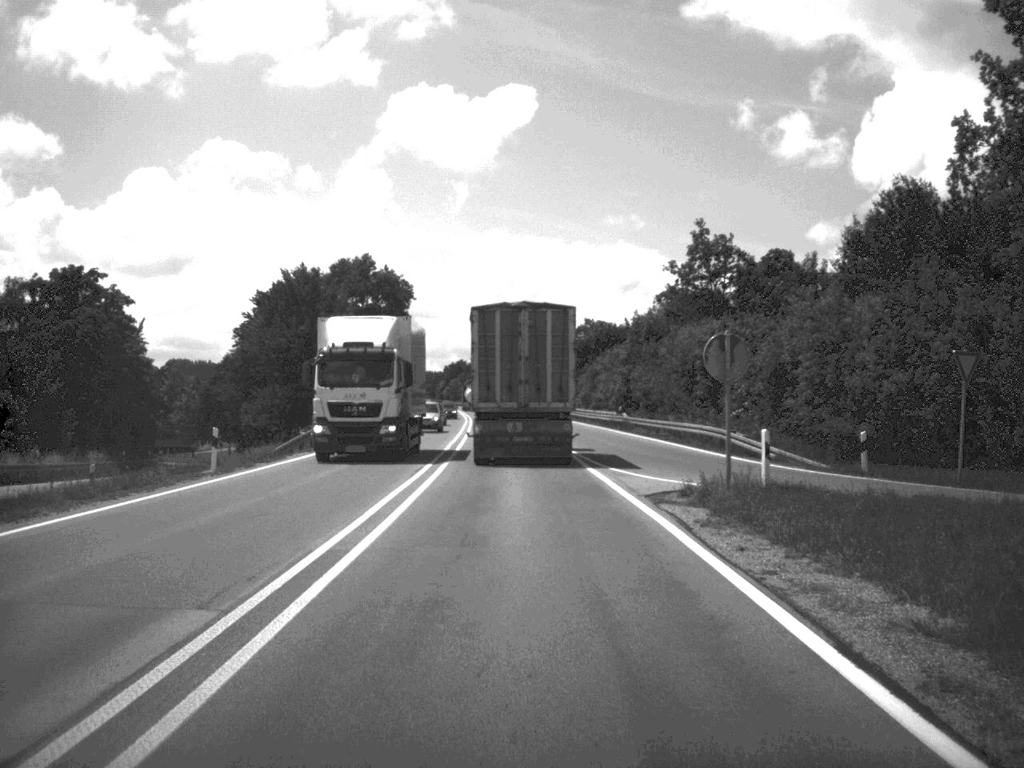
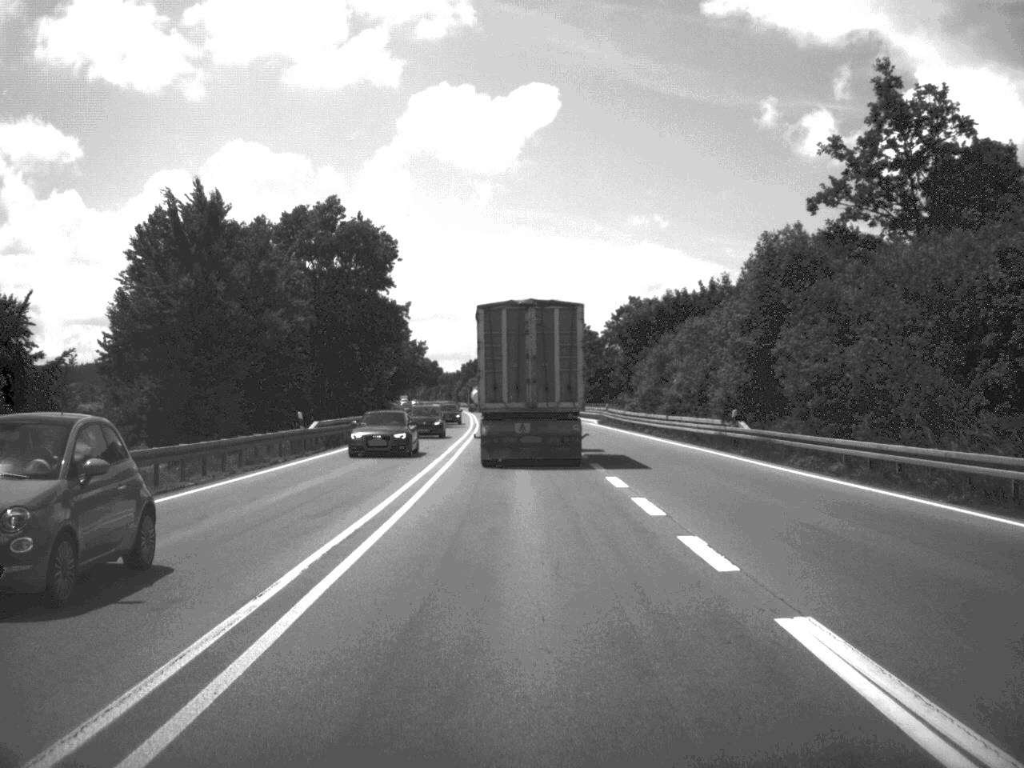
(-0.4, +33.7) m; -1°
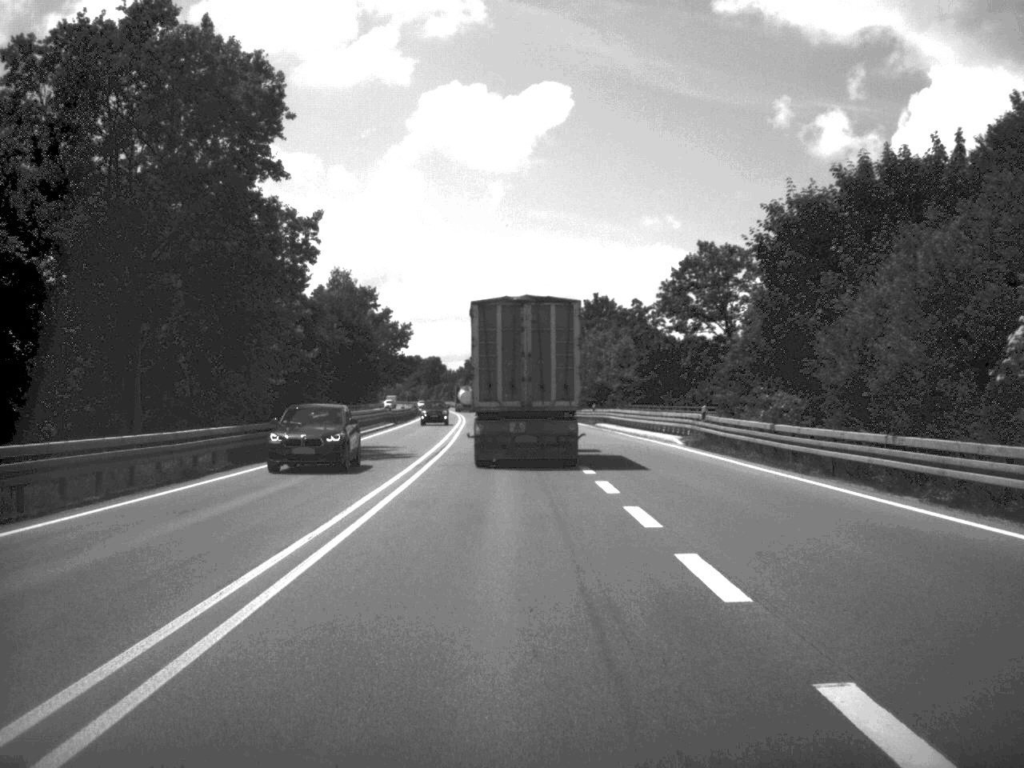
(-0.2, +43.2) m; -1°
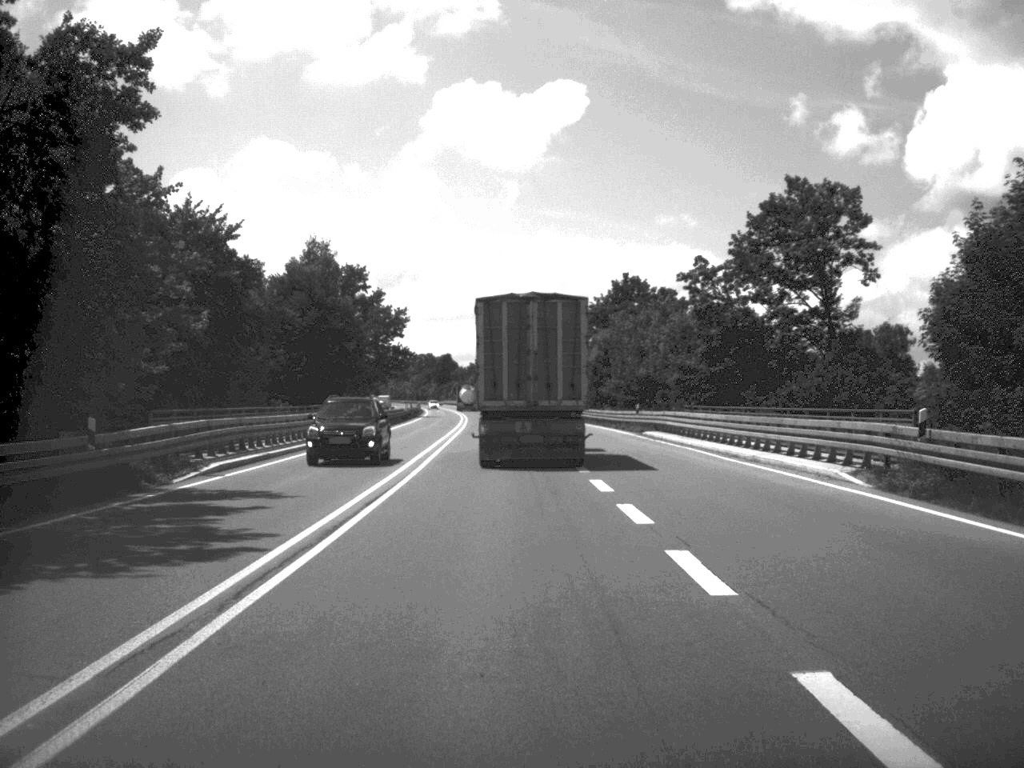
(-0.2, +23.3) m; -1°
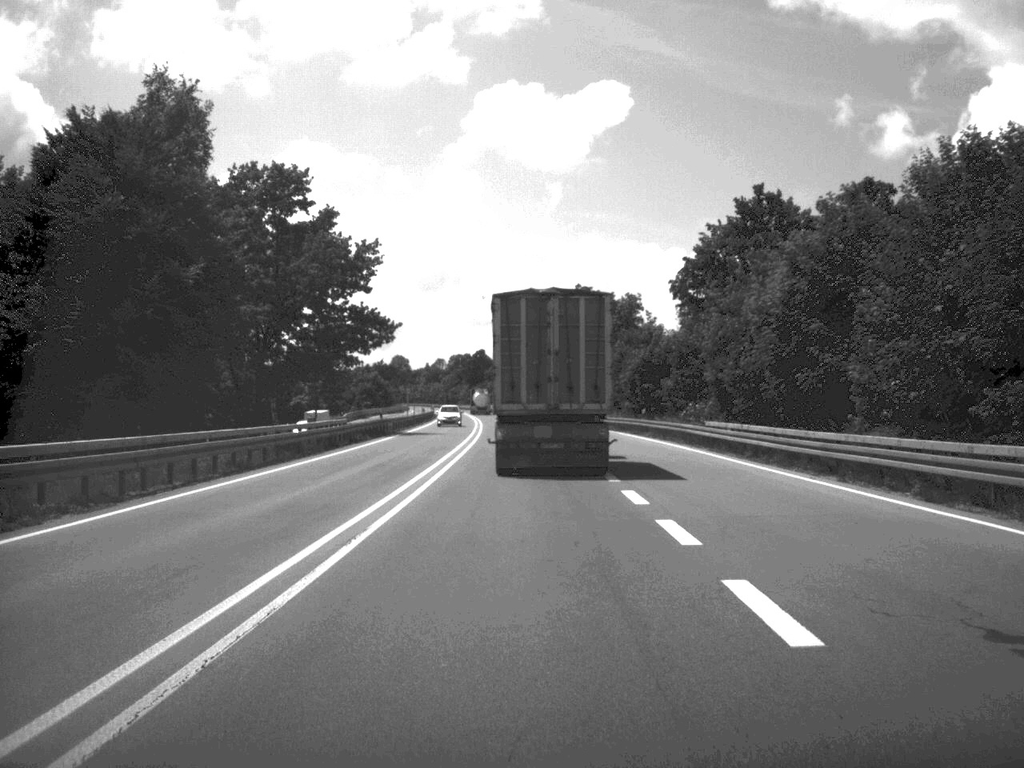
(-1.2, +55.2) m; -2°
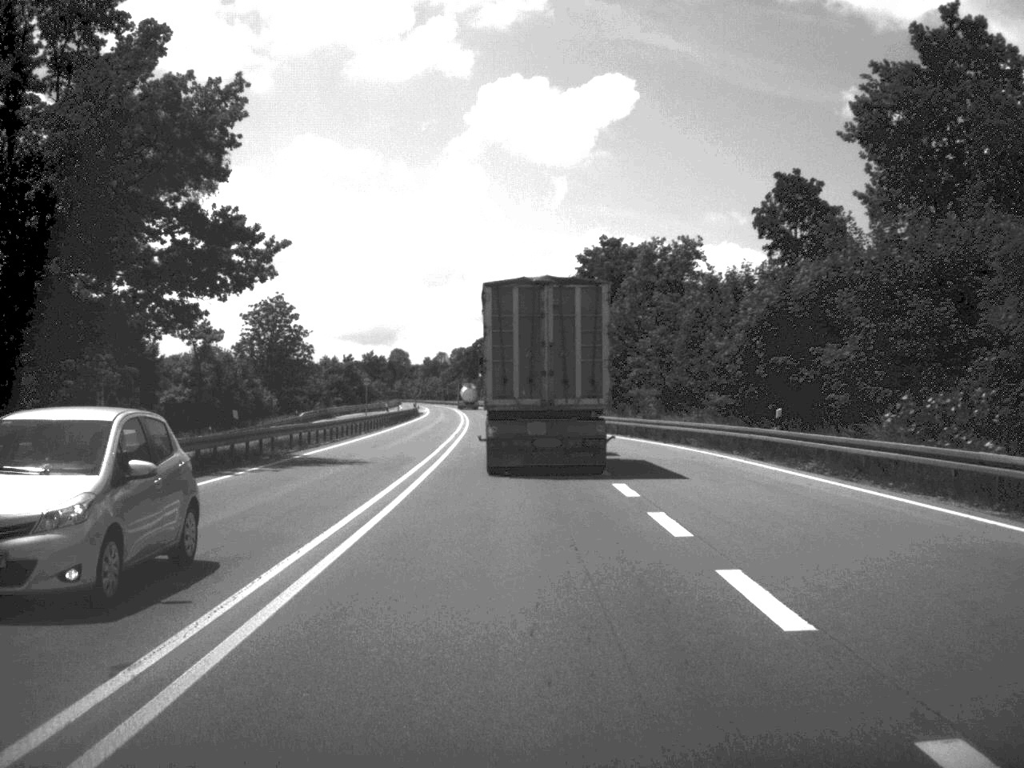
(-0.1, +35.0) m; 0°
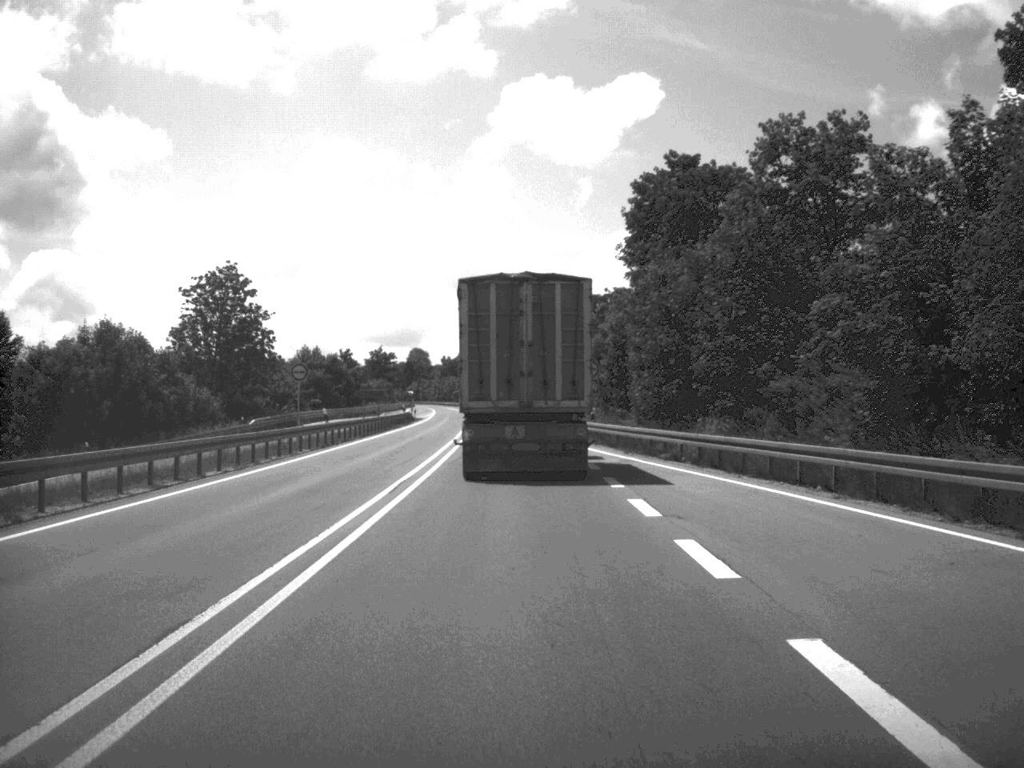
(-0.3, +32.8) m; -1°
